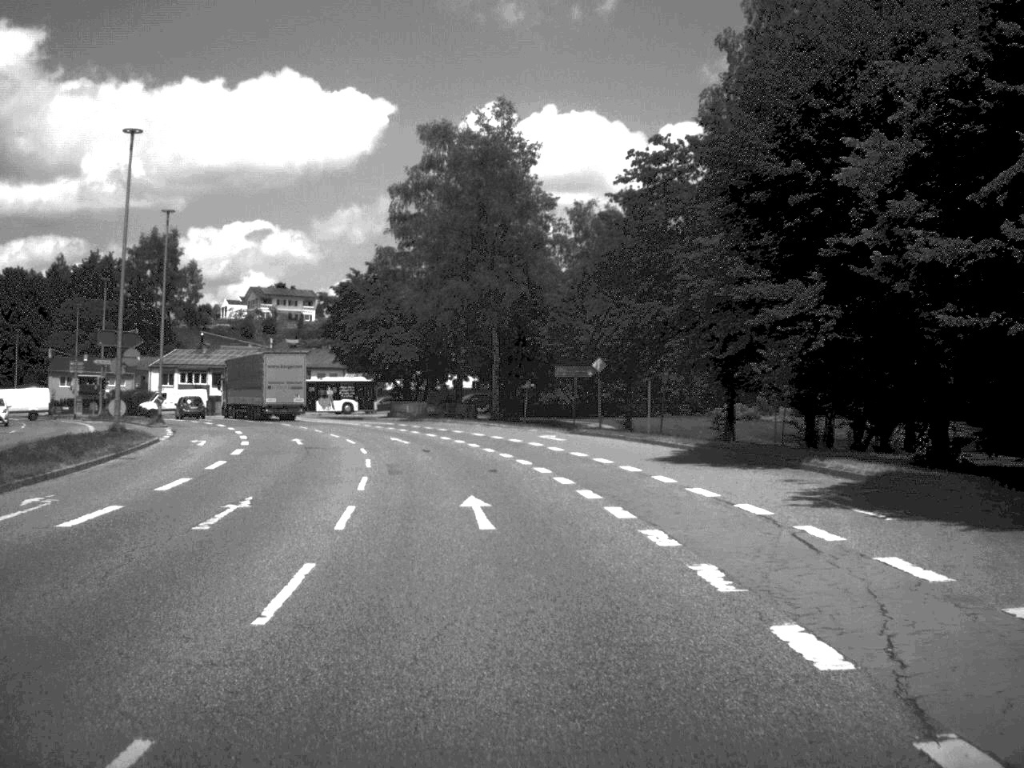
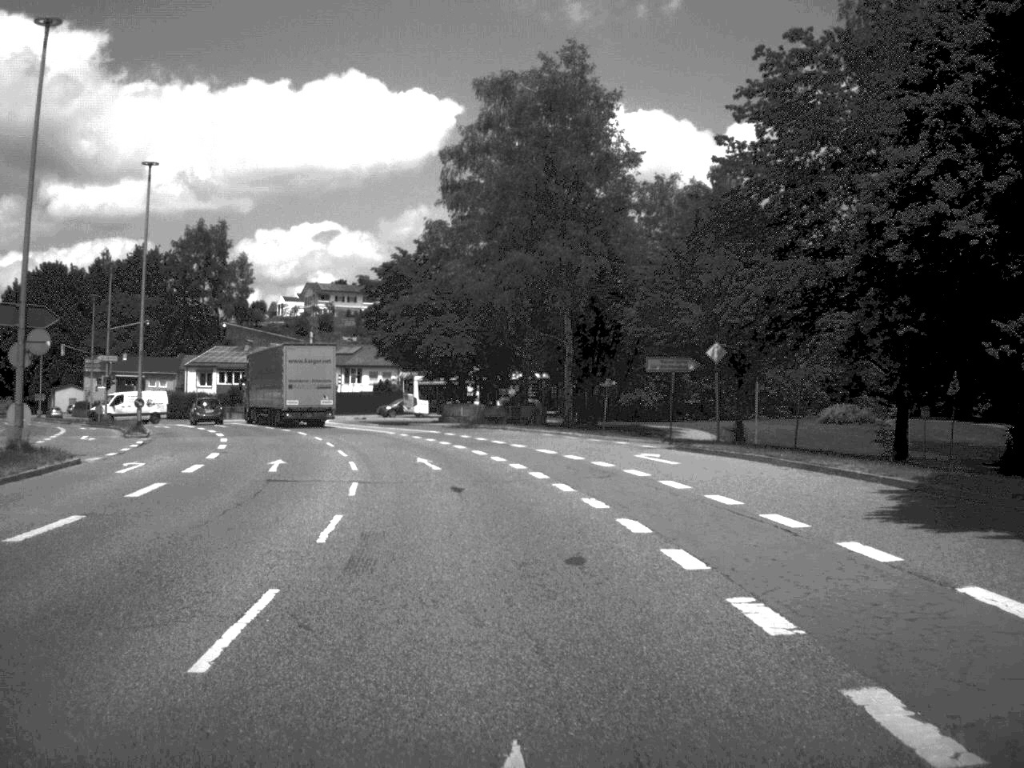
(-0.4, +13.7) m; -3°
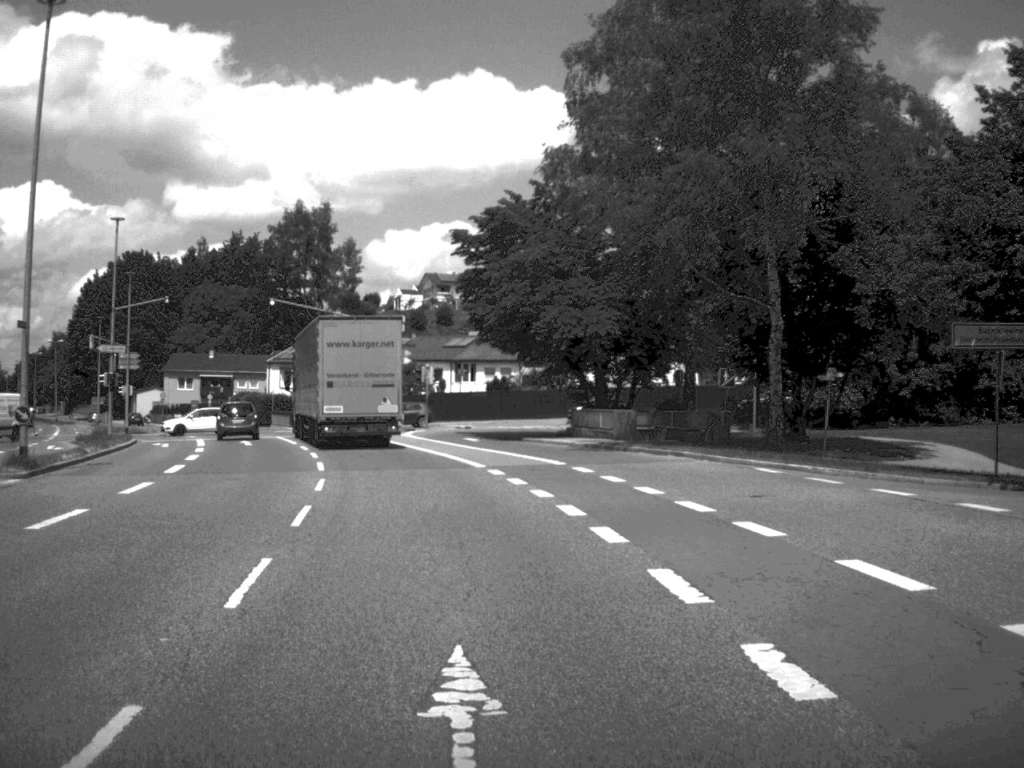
(-1.1, +22.1) m; -6°
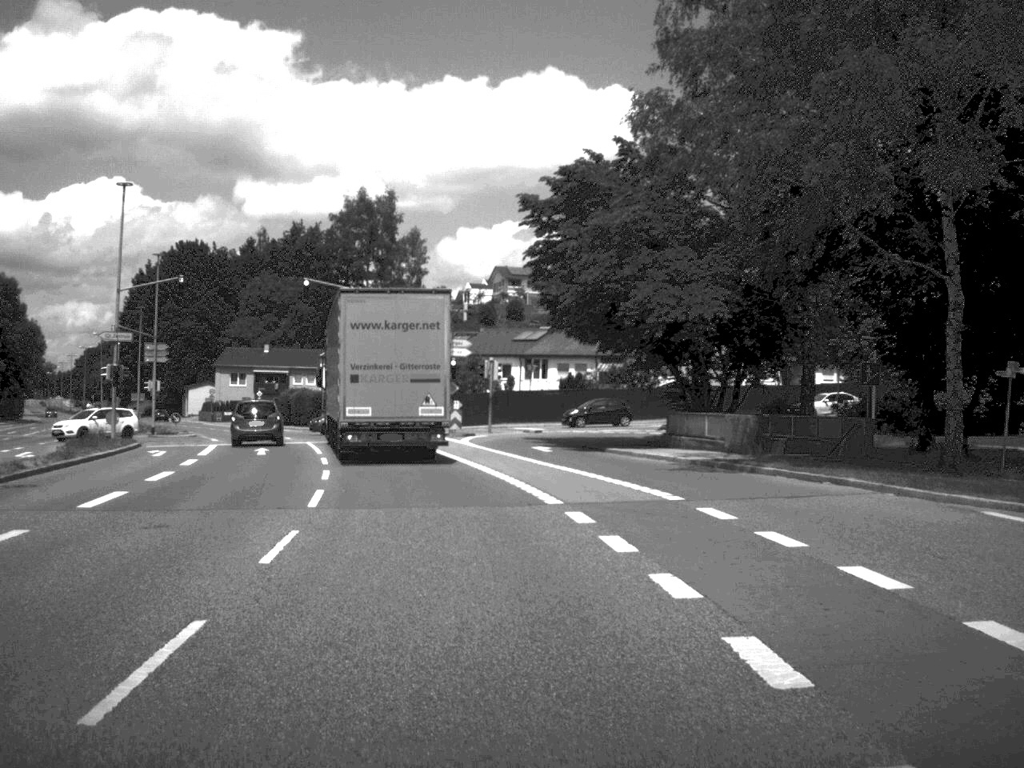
(-0.3, +9.4) m; -3°
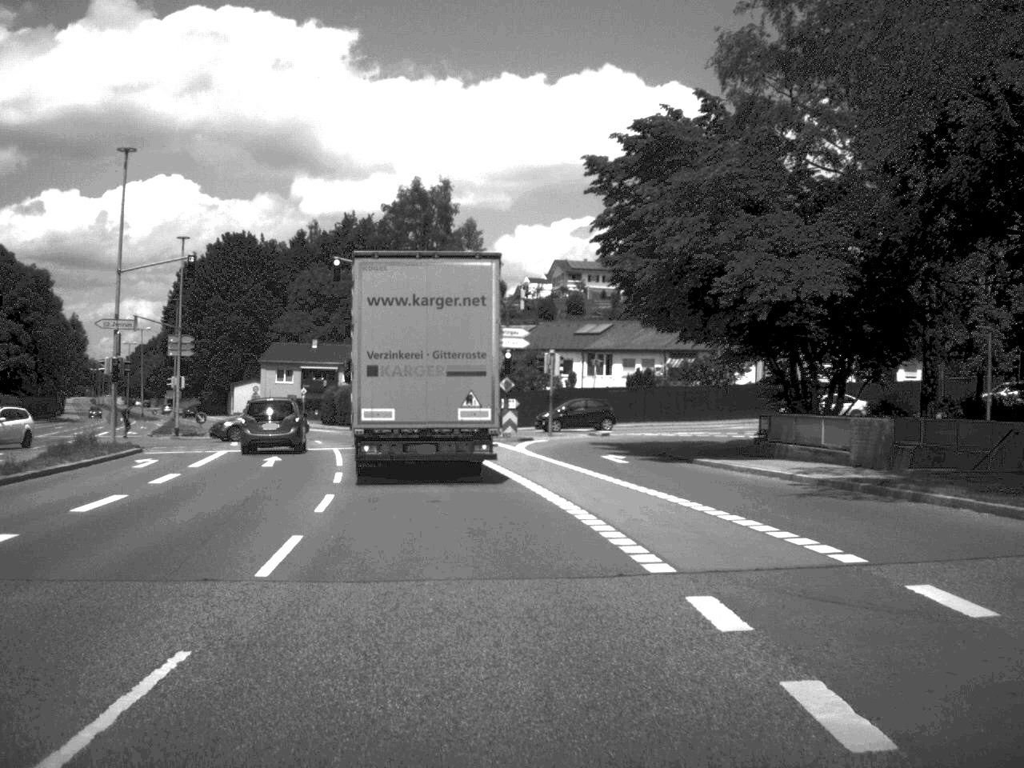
(-0.2, +7.0) m; -3°
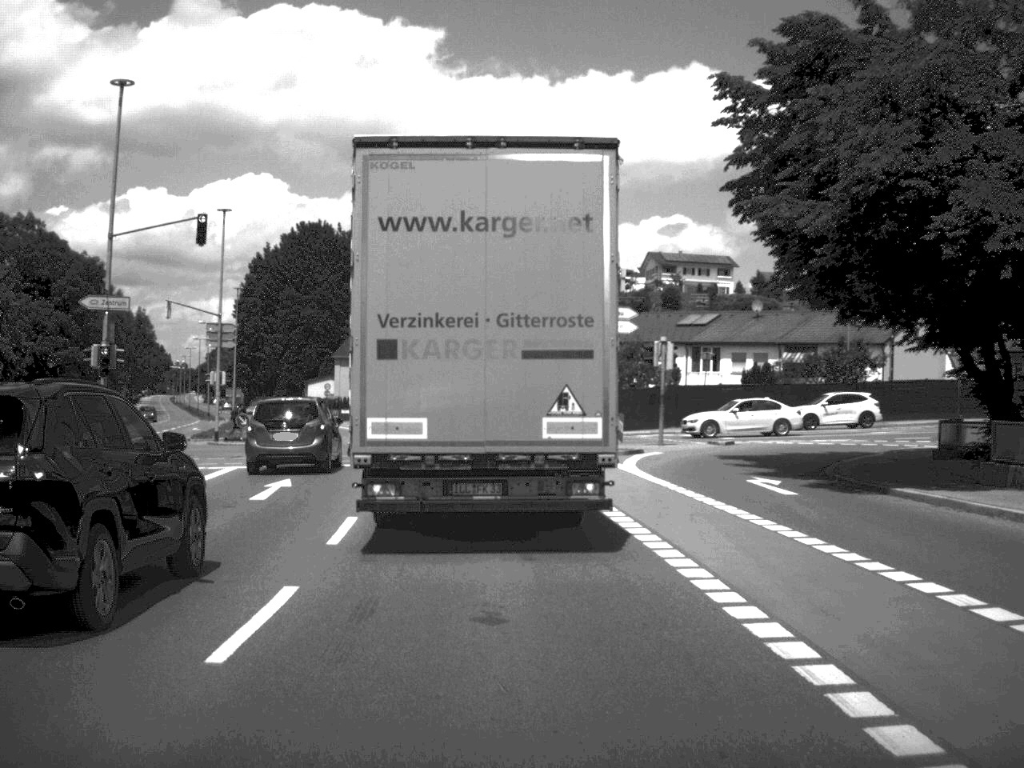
(-0.3, +9.7) m; -4°
